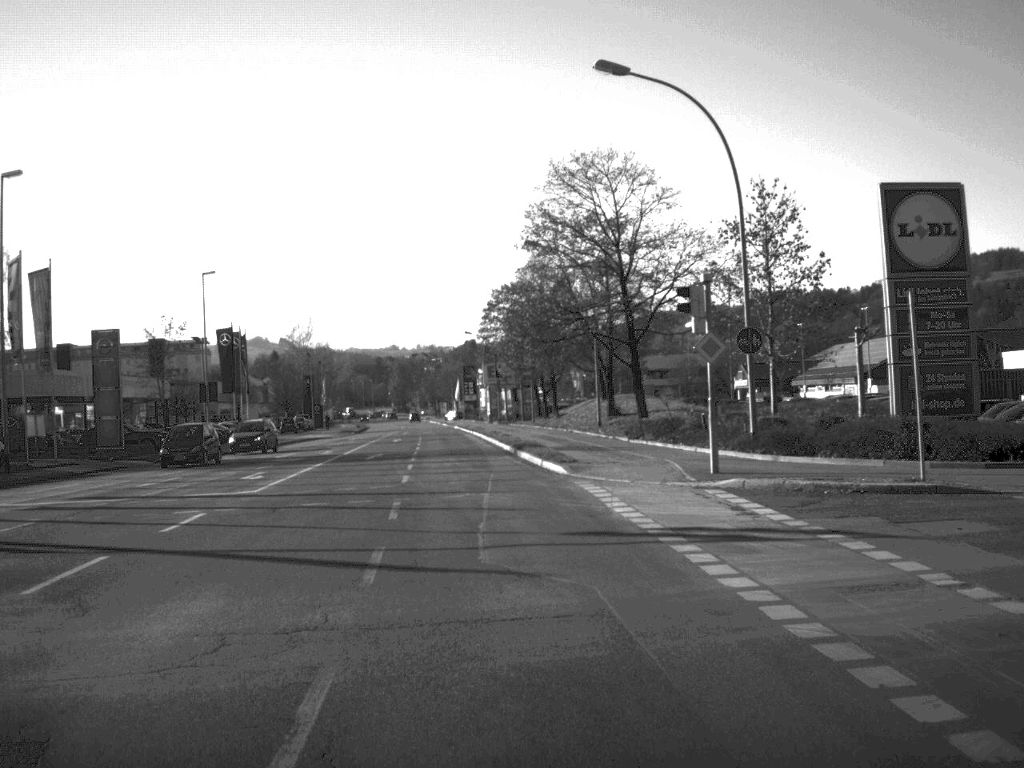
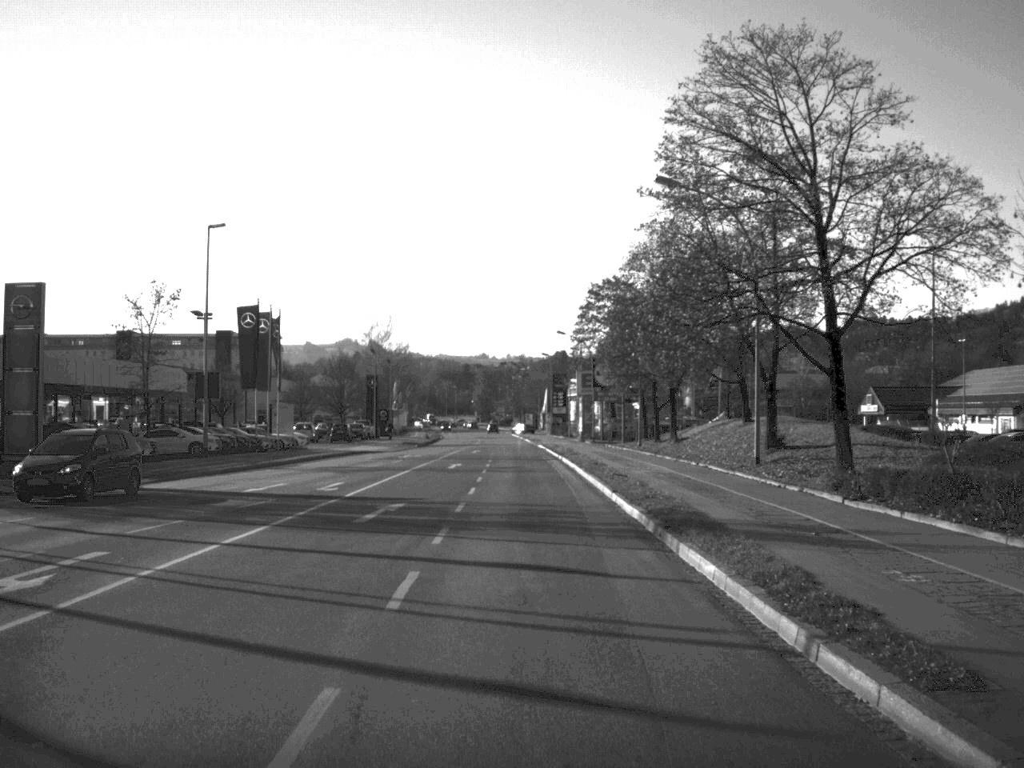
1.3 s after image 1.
(-0.8, +19.8) m; -4°
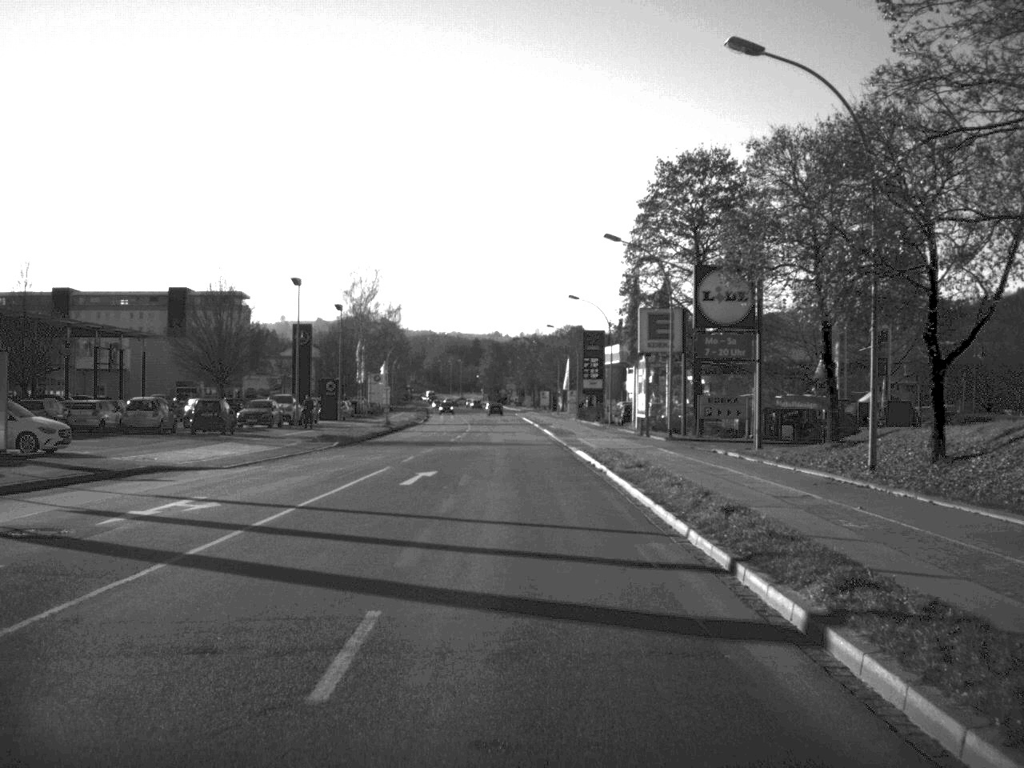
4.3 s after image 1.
(-0.3, +45.7) m; -1°
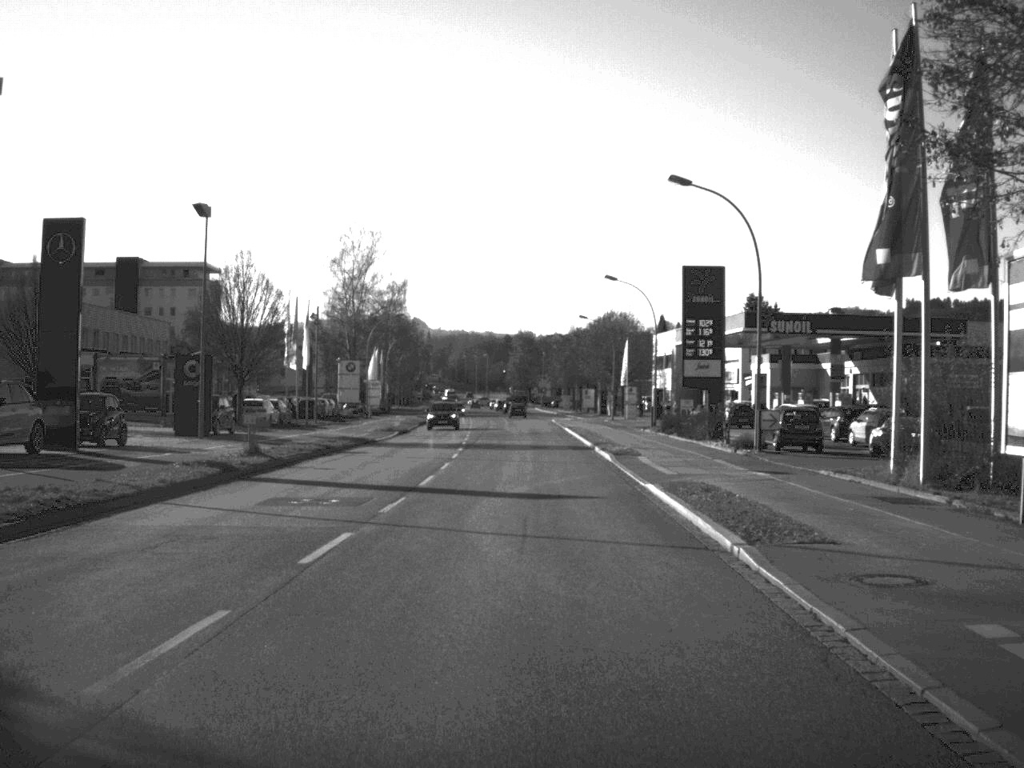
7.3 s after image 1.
(-0.6, +45.8) m; -2°
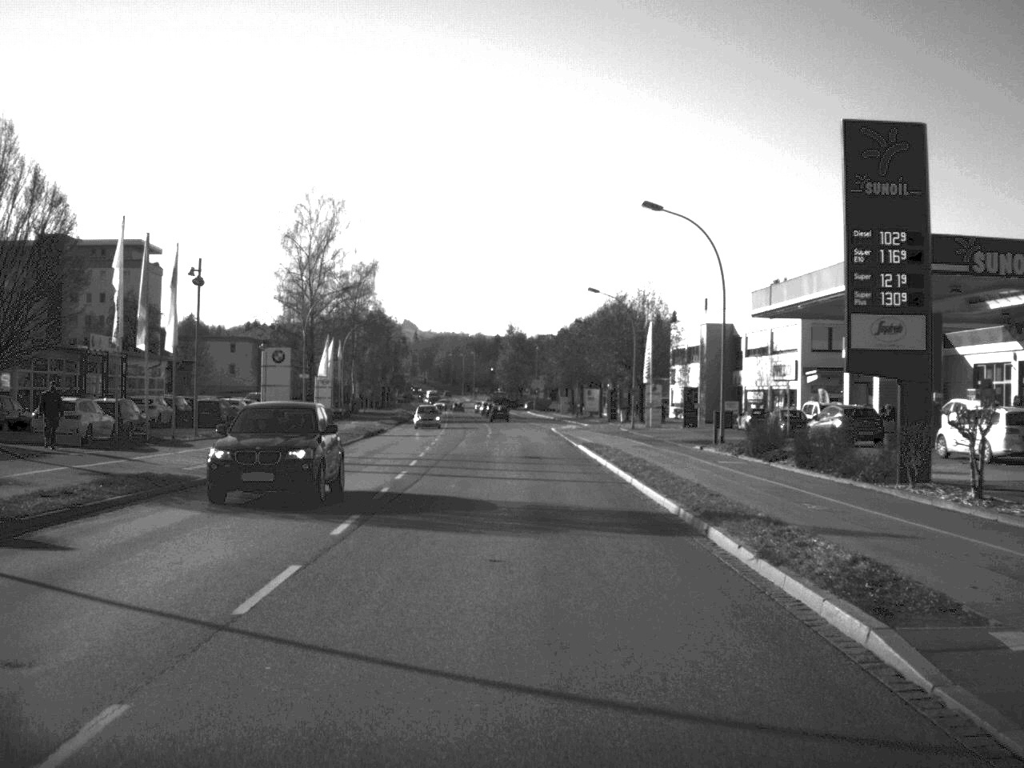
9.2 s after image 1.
(0.0, +26.9) m; 0°
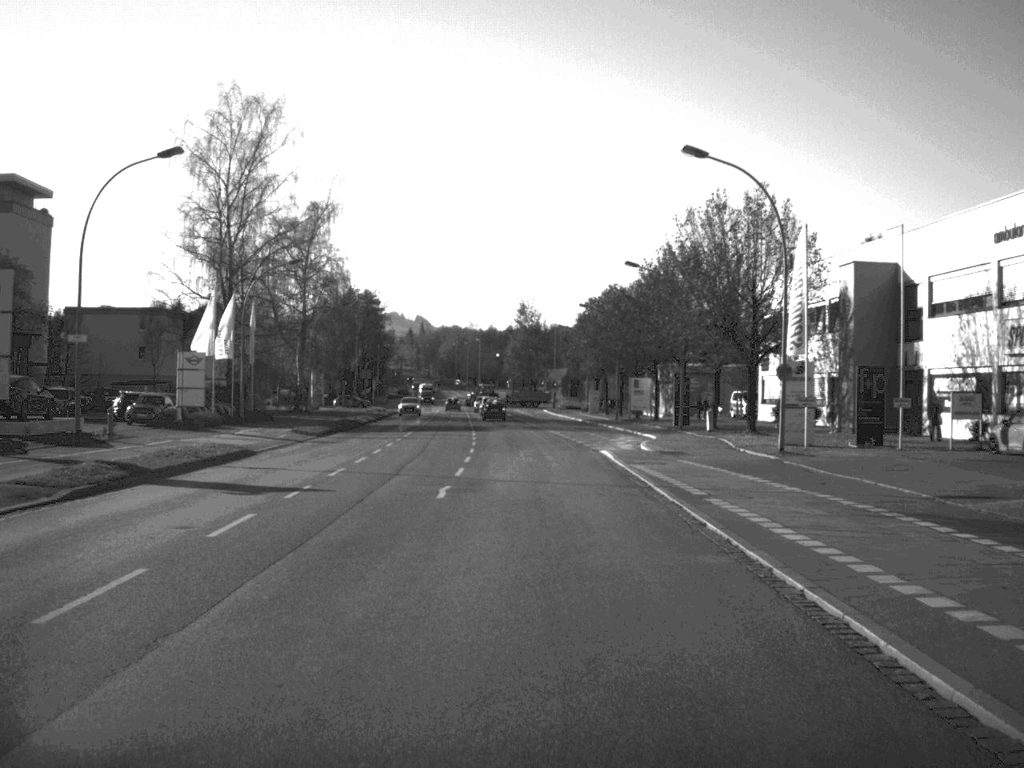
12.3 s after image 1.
(-0.3, +42.8) m; -1°
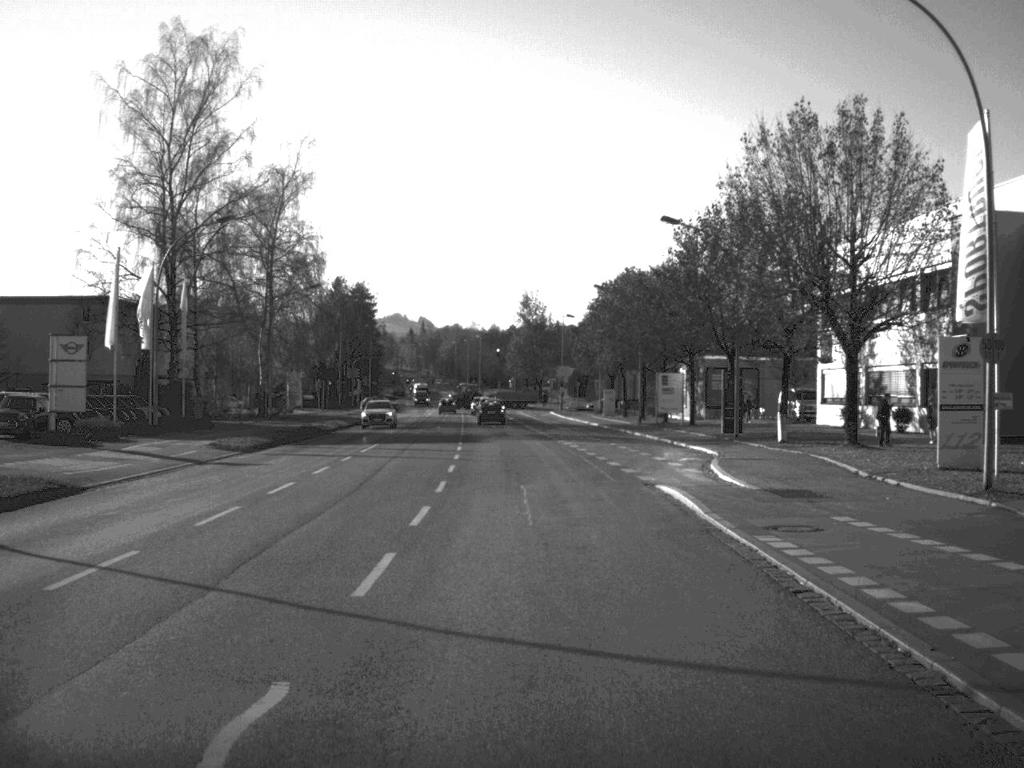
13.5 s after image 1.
(0.0, +16.2) m; 0°
